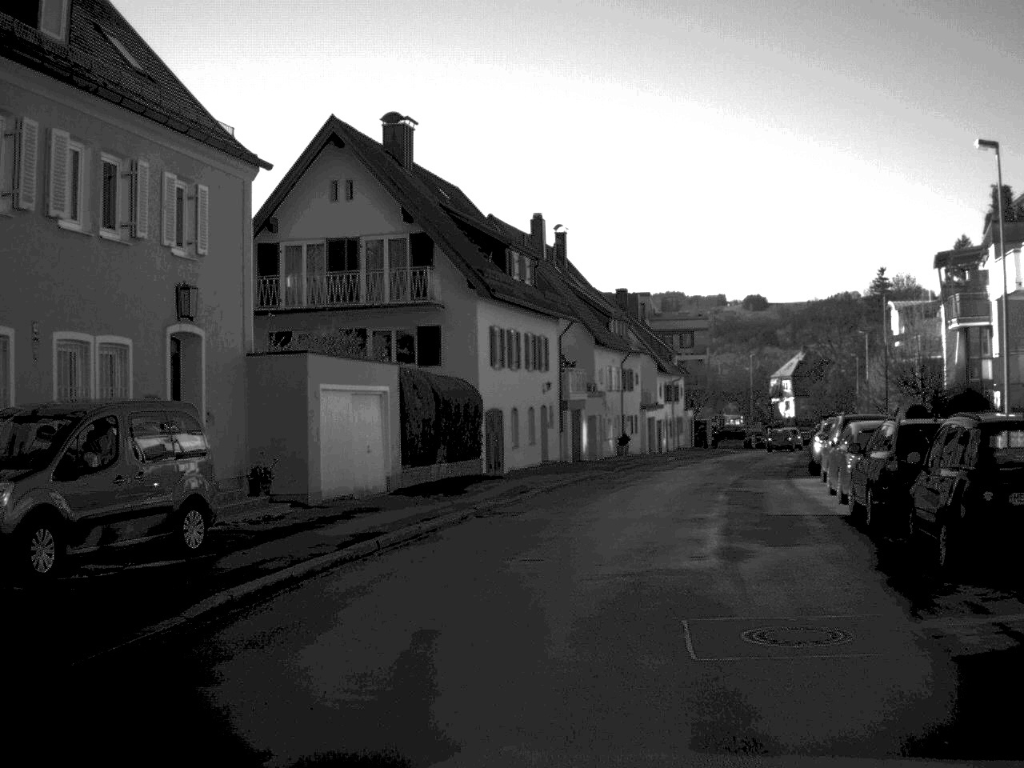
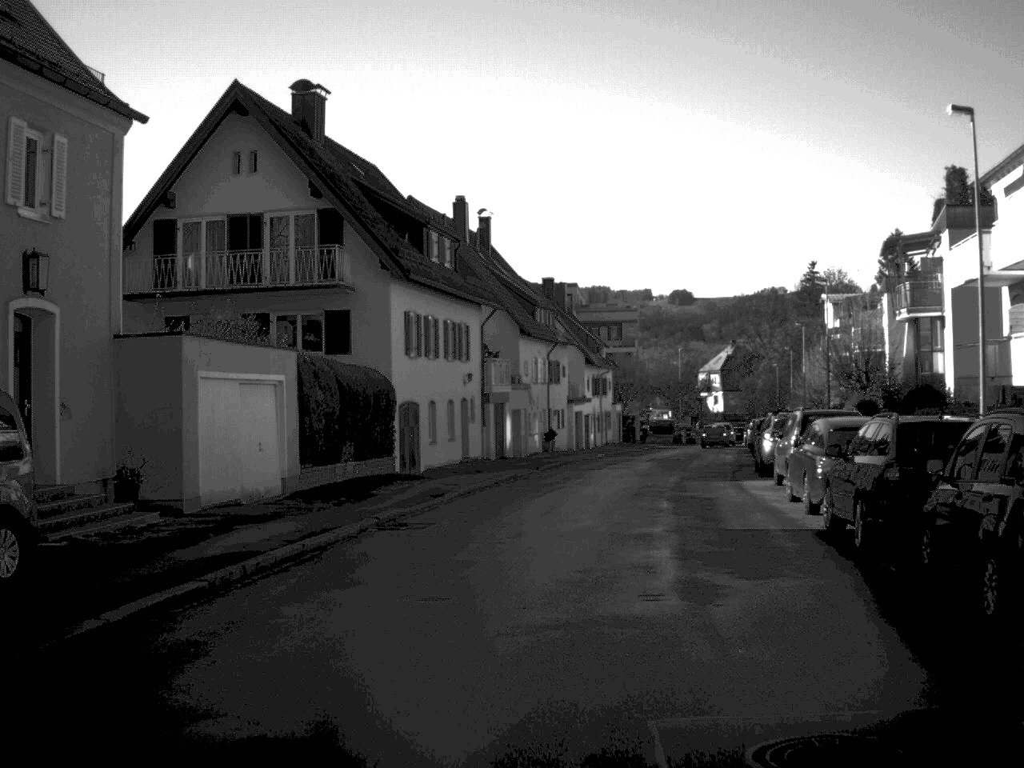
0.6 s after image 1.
(+0.1, +3.3) m; +3°
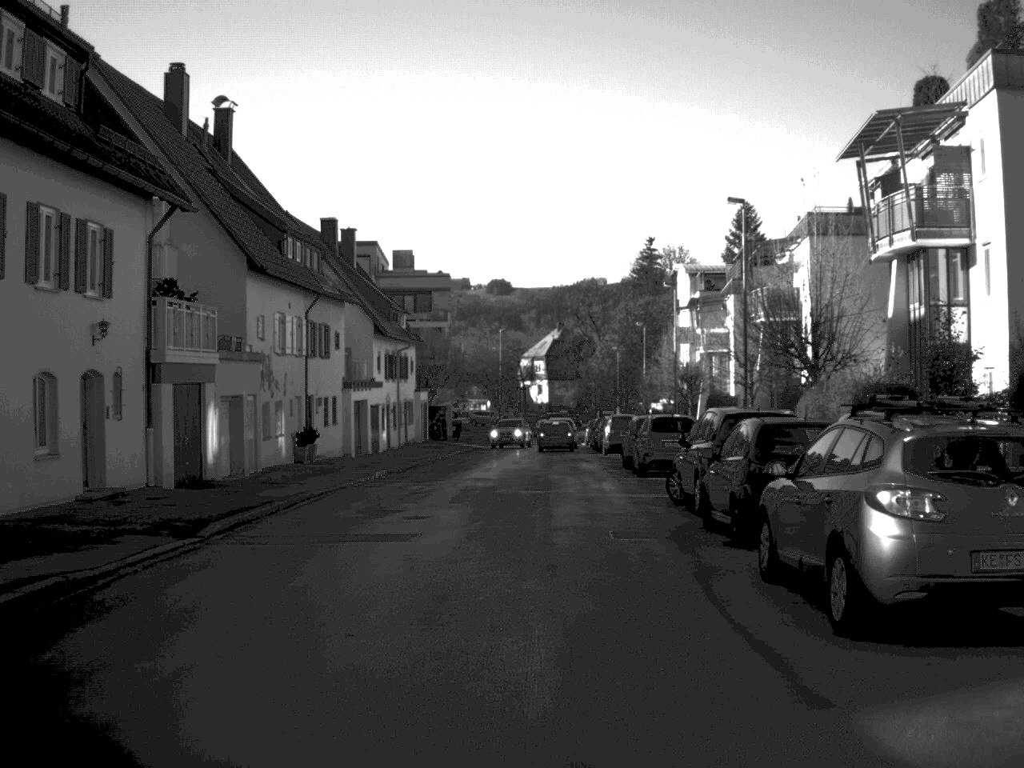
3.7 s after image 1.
(+1.9, +21.5) m; +8°
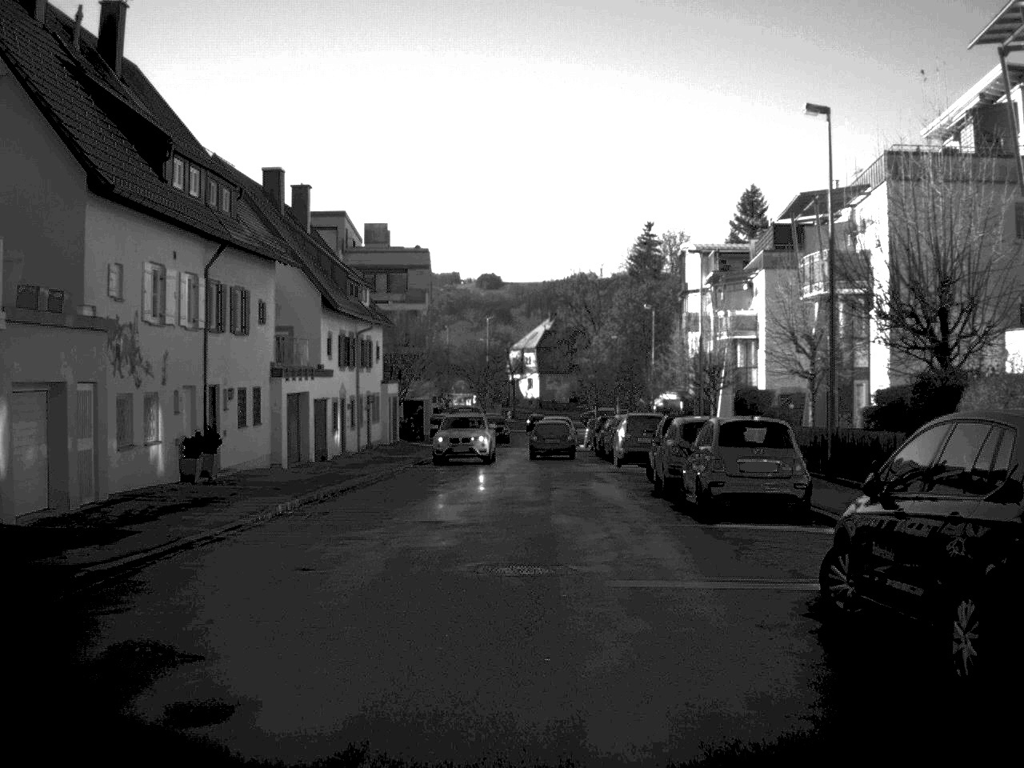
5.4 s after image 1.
(0.0, +11.7) m; 0°
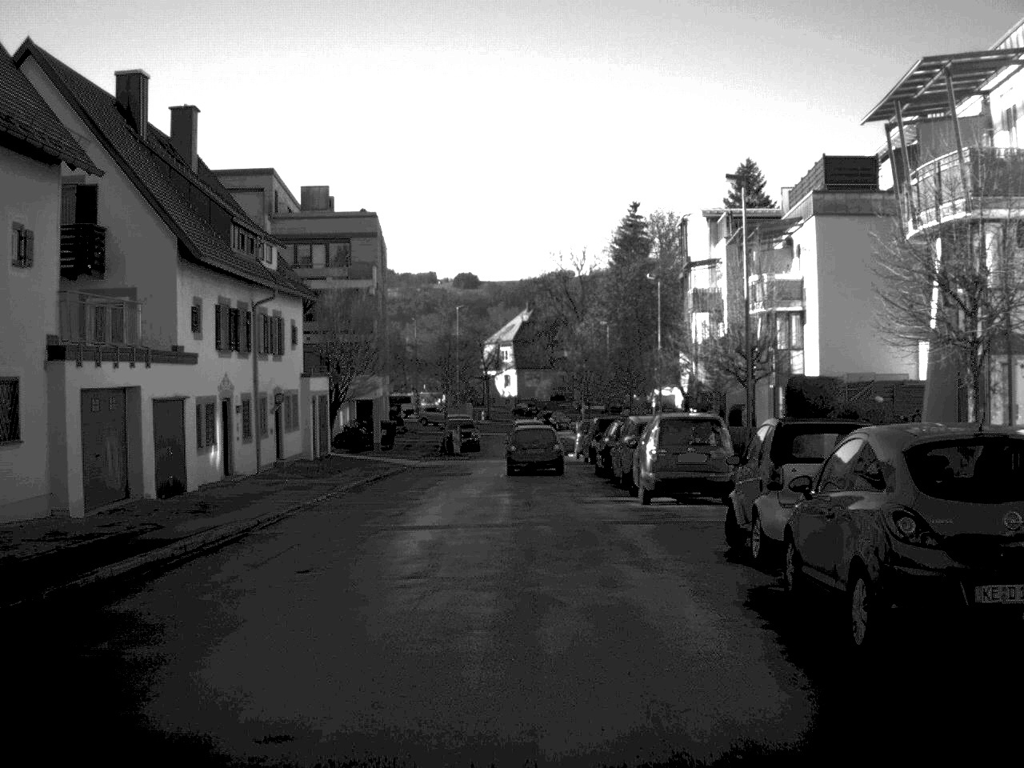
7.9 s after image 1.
(+0.2, +15.1) m; +1°
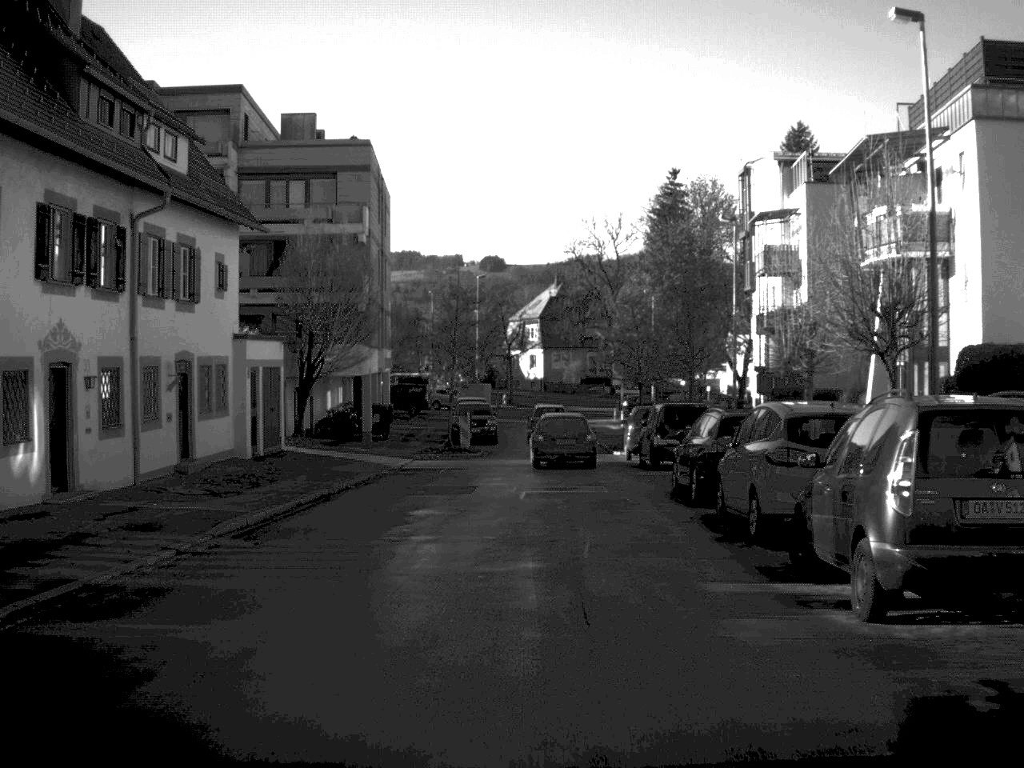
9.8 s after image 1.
(-0.2, +13.5) m; -1°
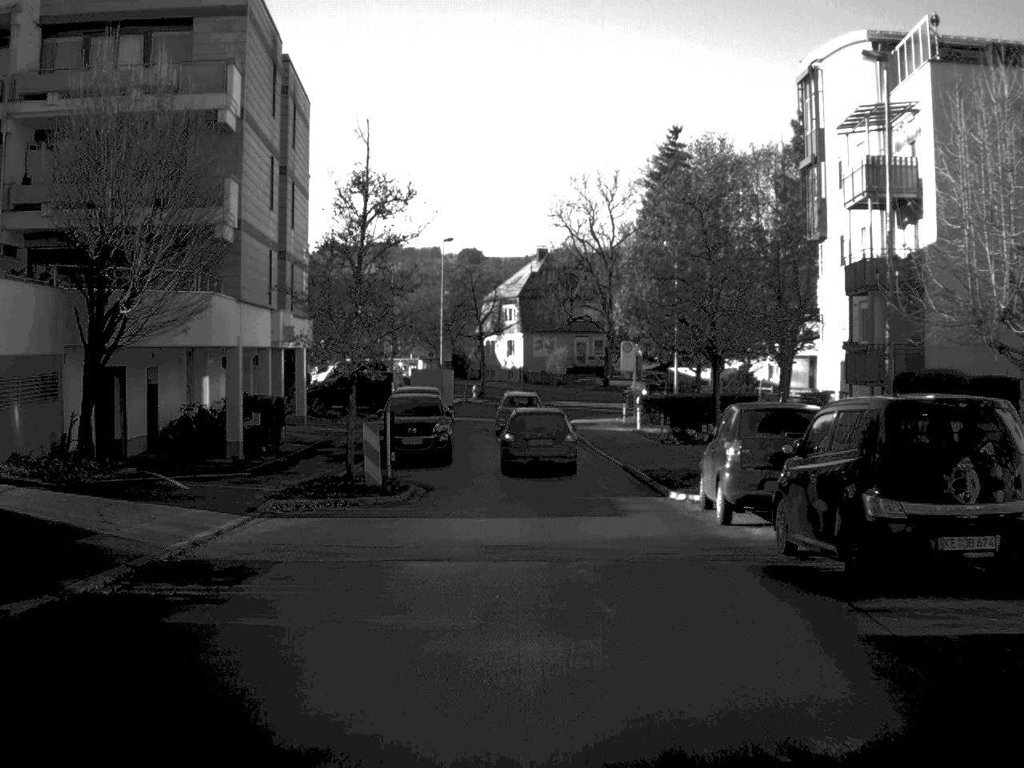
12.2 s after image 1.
(+0.1, +20.1) m; +1°
